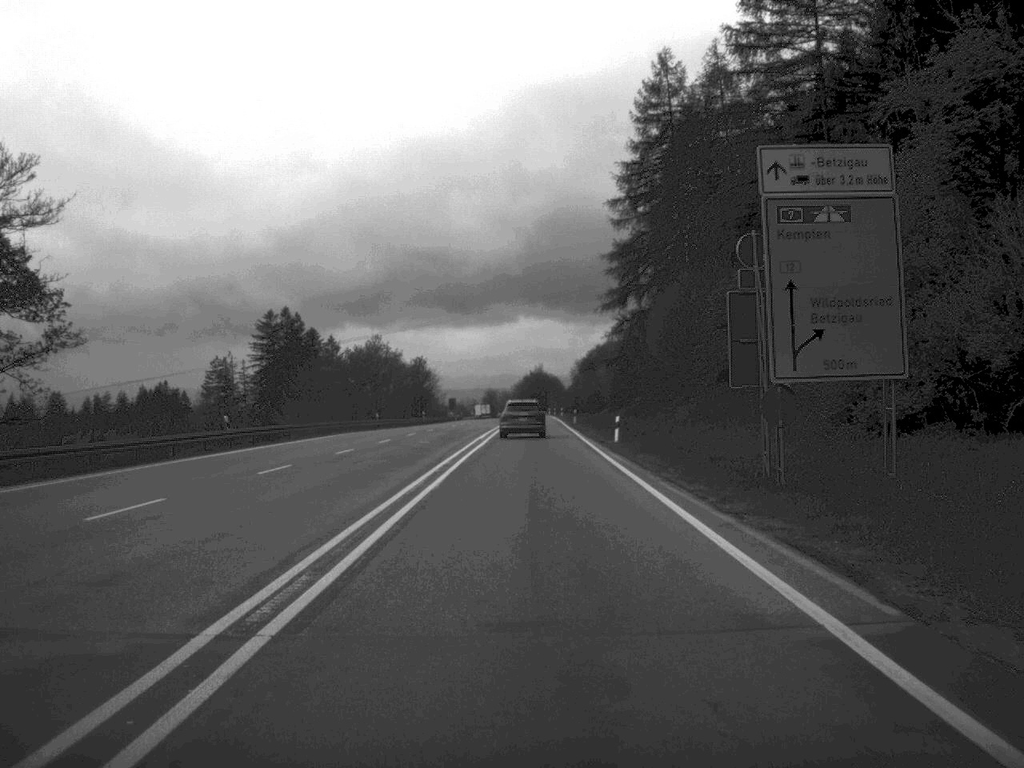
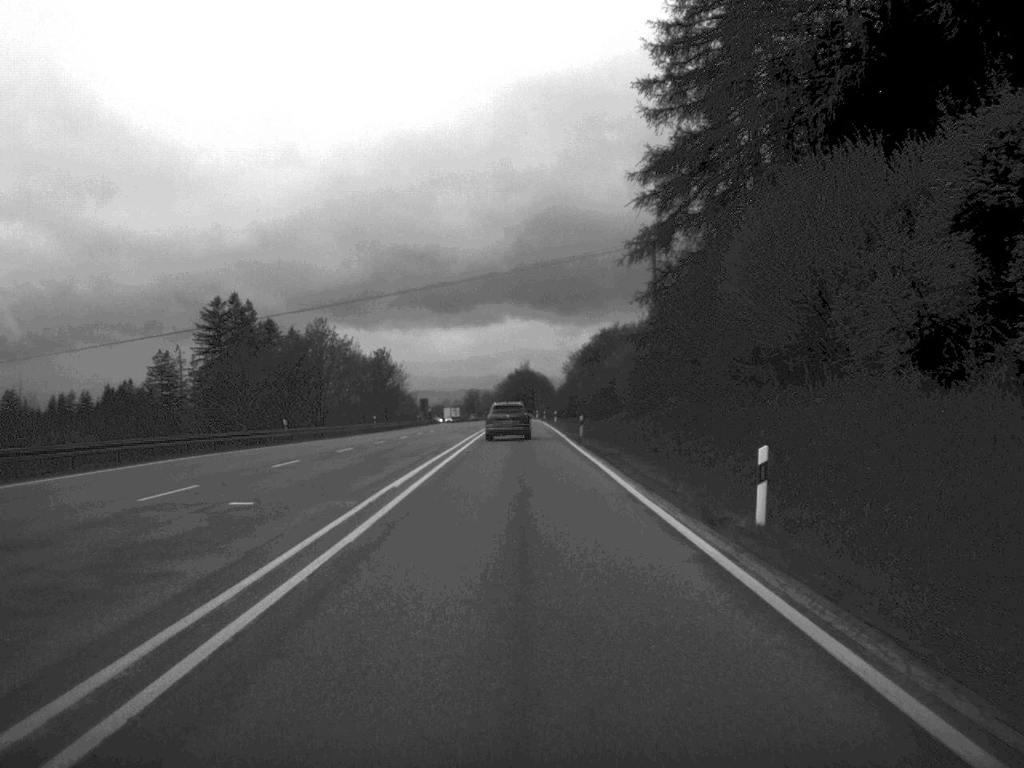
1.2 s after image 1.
(+0.2, +31.4) m; +1°
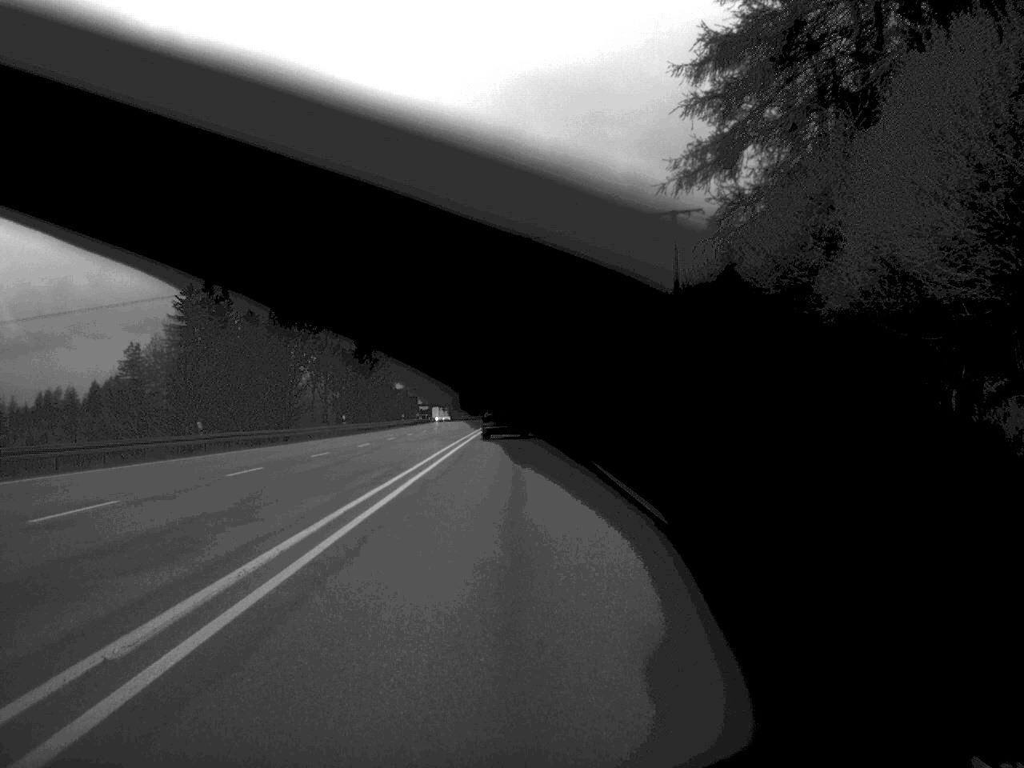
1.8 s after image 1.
(0.0, +16.6) m; 0°
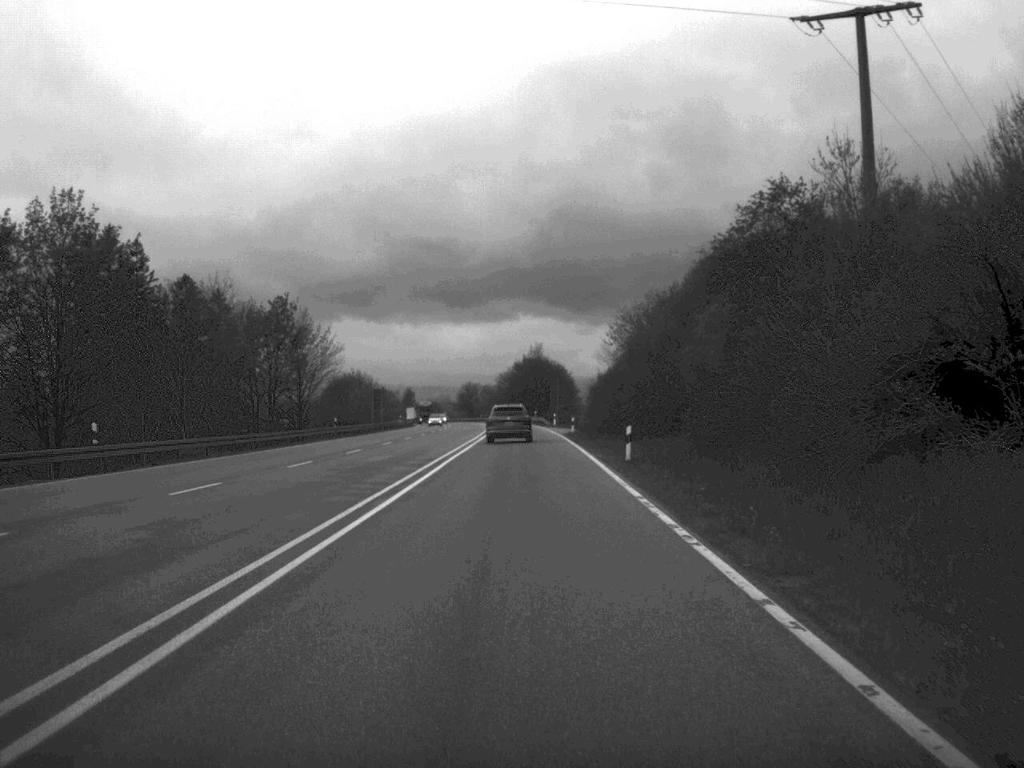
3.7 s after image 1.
(-0.2, +51.9) m; -1°
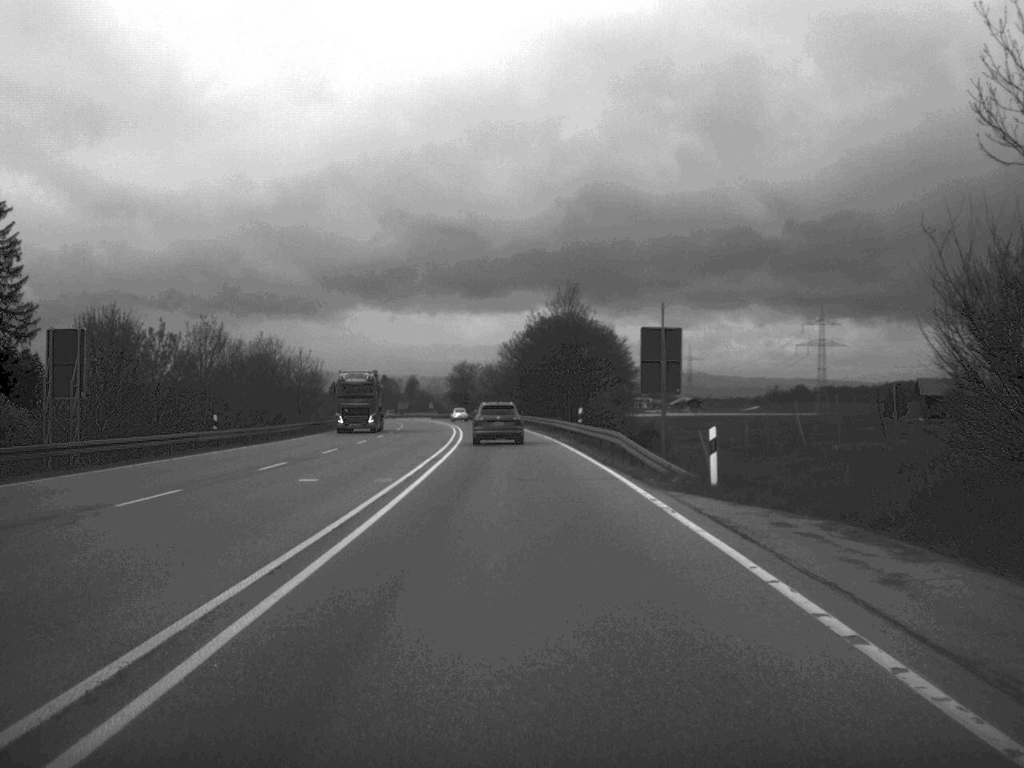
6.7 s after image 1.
(-0.6, +86.4) m; -1°
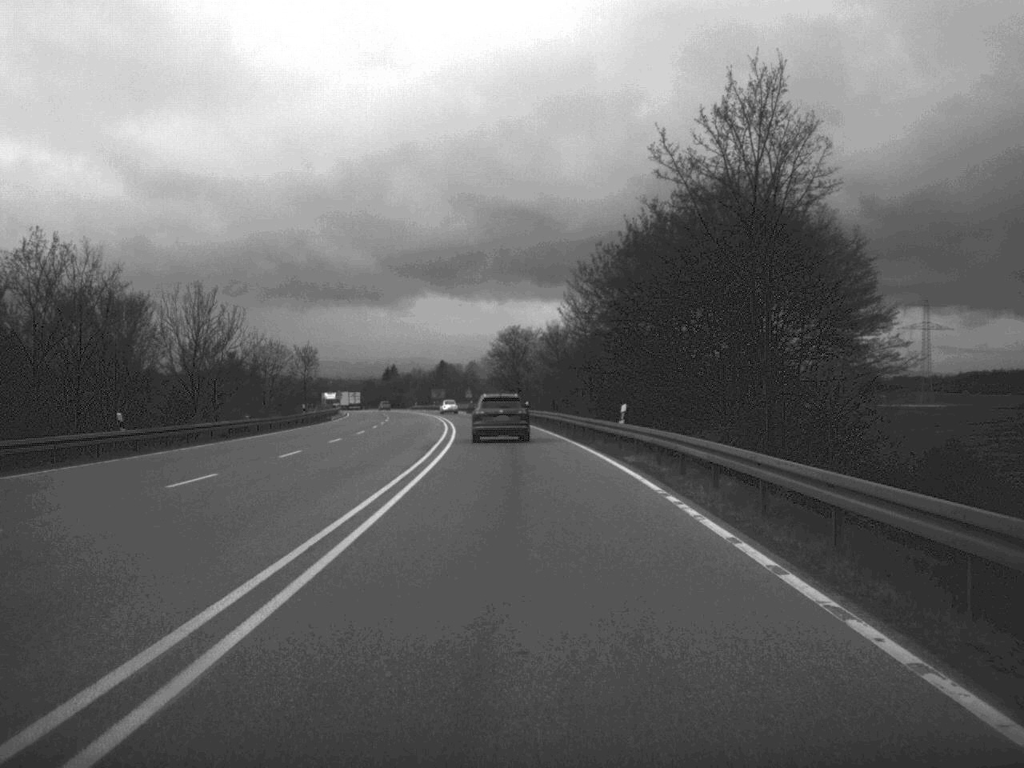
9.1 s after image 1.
(-1.6, +68.5) m; -3°
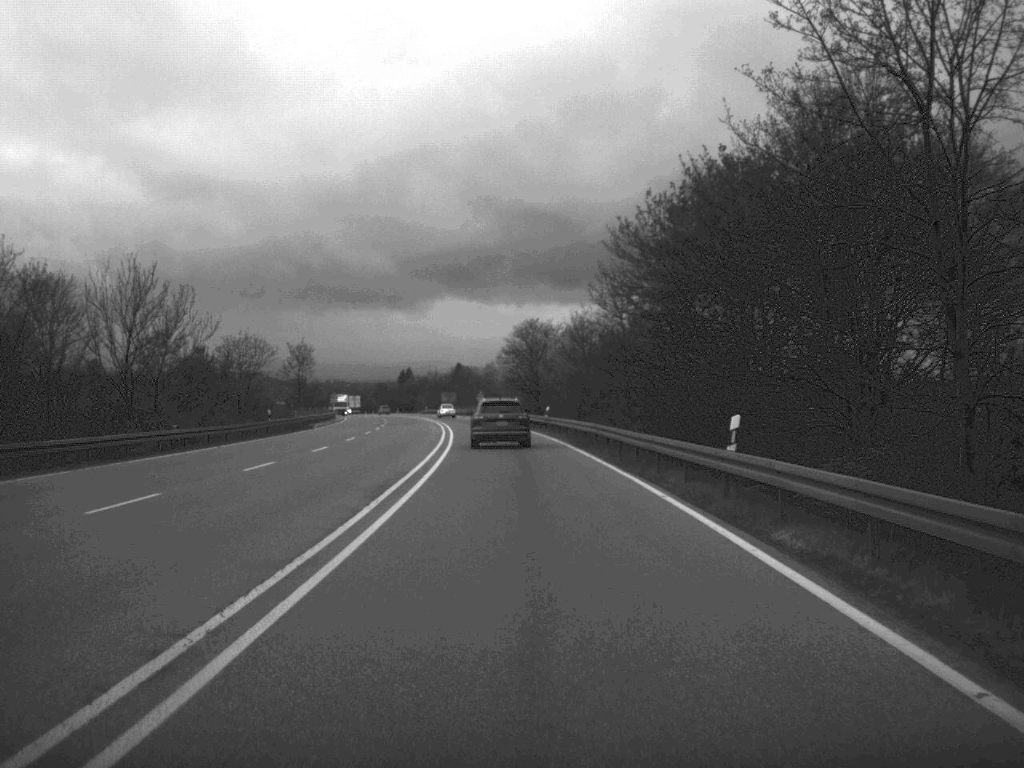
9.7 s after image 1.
(-0.1, +16.6) m; -1°
